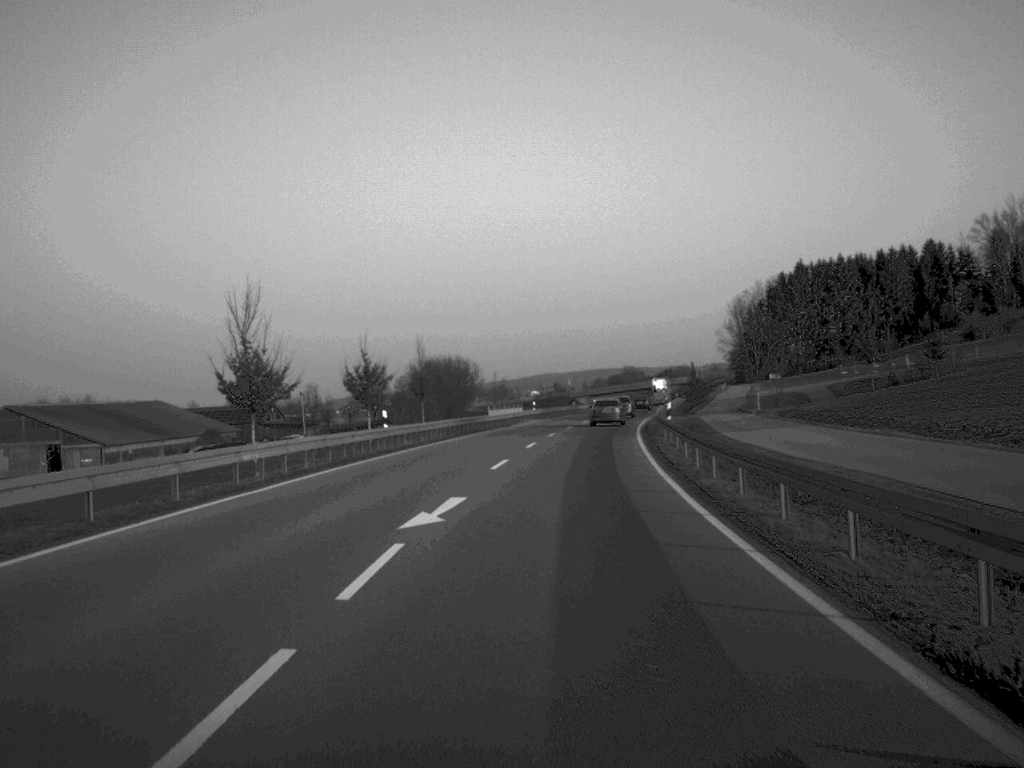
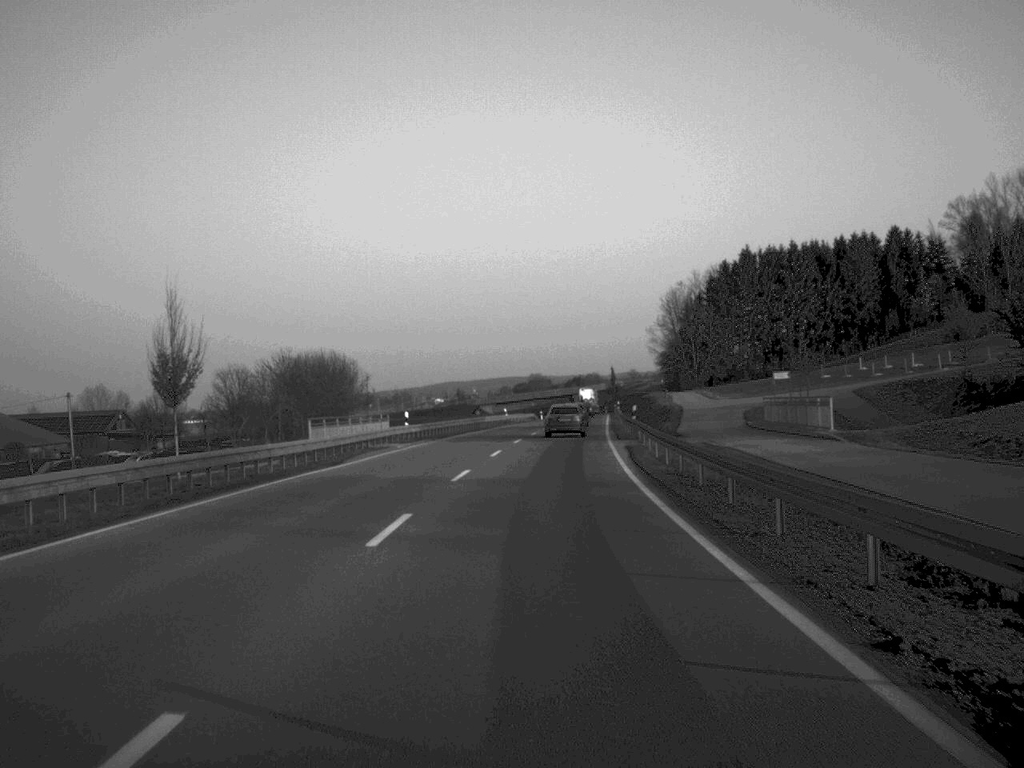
(+1.5, +38.0) m; +4°
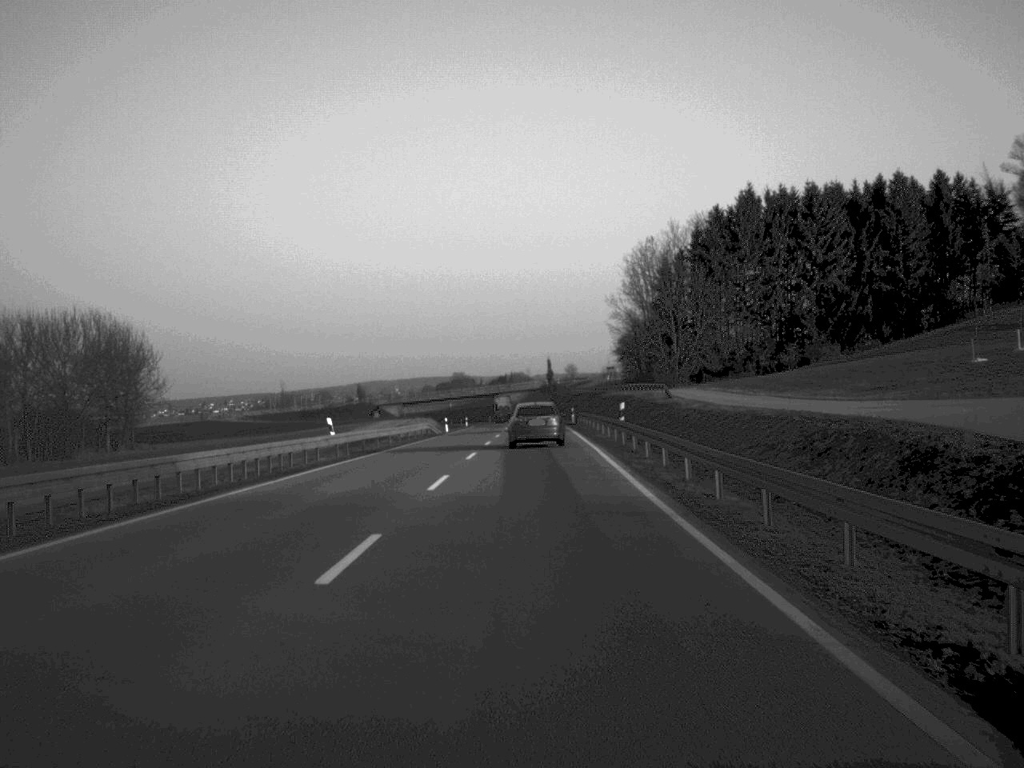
(+2.0, +62.8) m; +3°
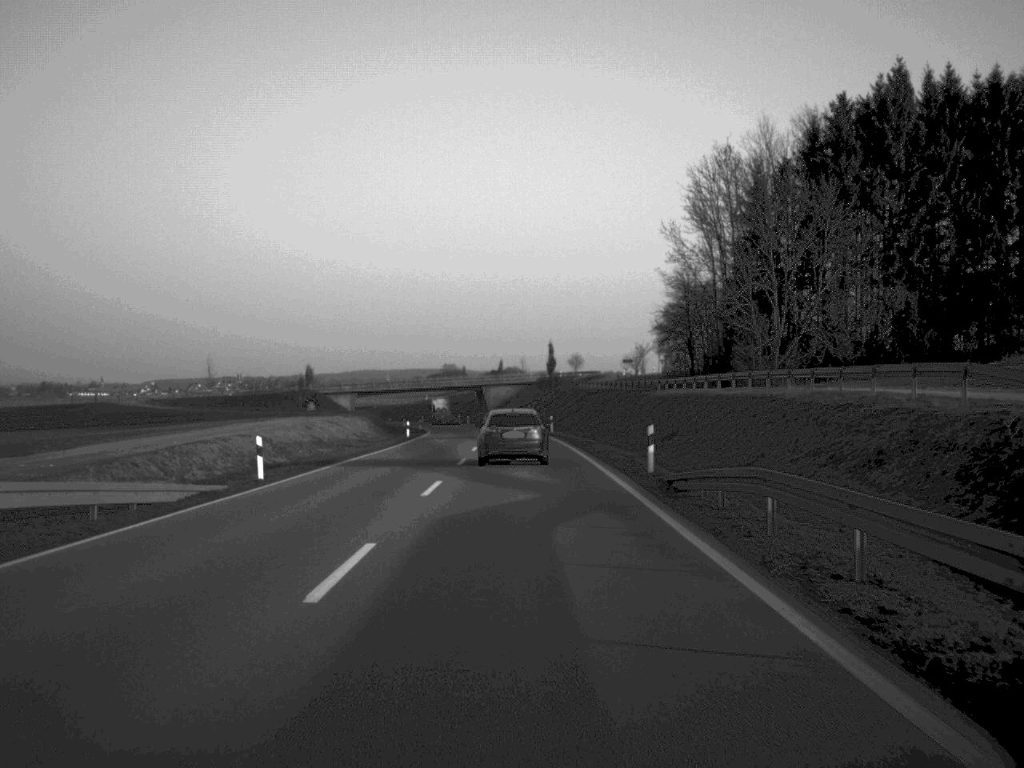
(+0.3, +60.2) m; 0°
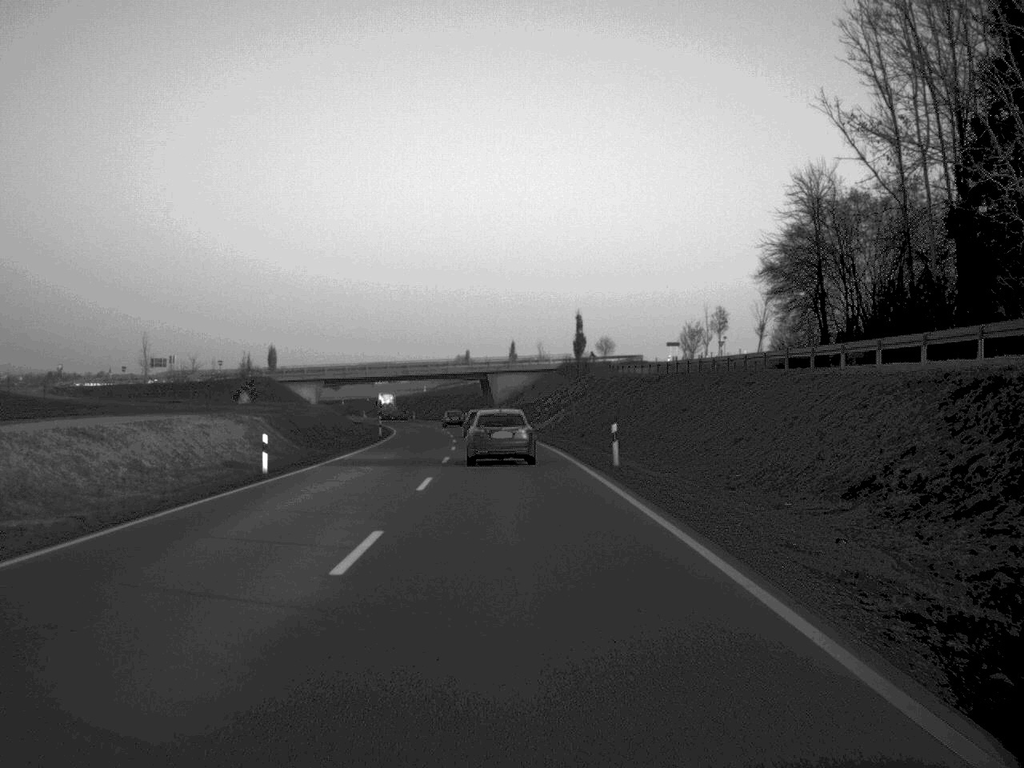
(-0.2, +46.3) m; -1°
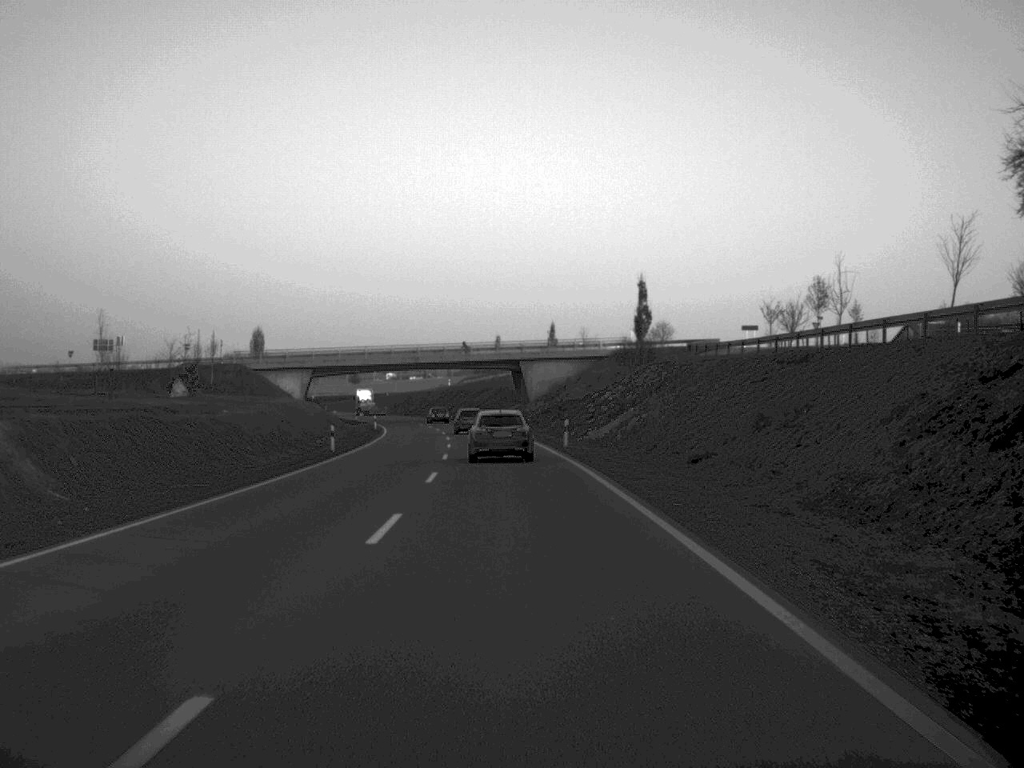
(-0.5, +33.0) m; -2°
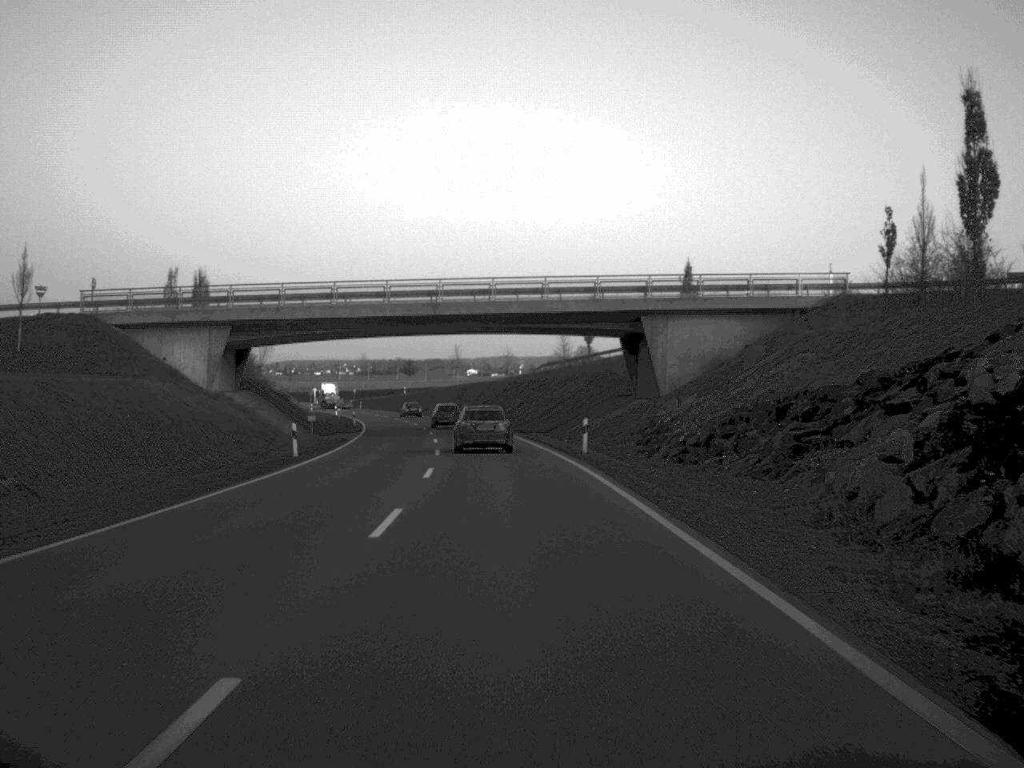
(-1.8, +59.1) m; -4°
